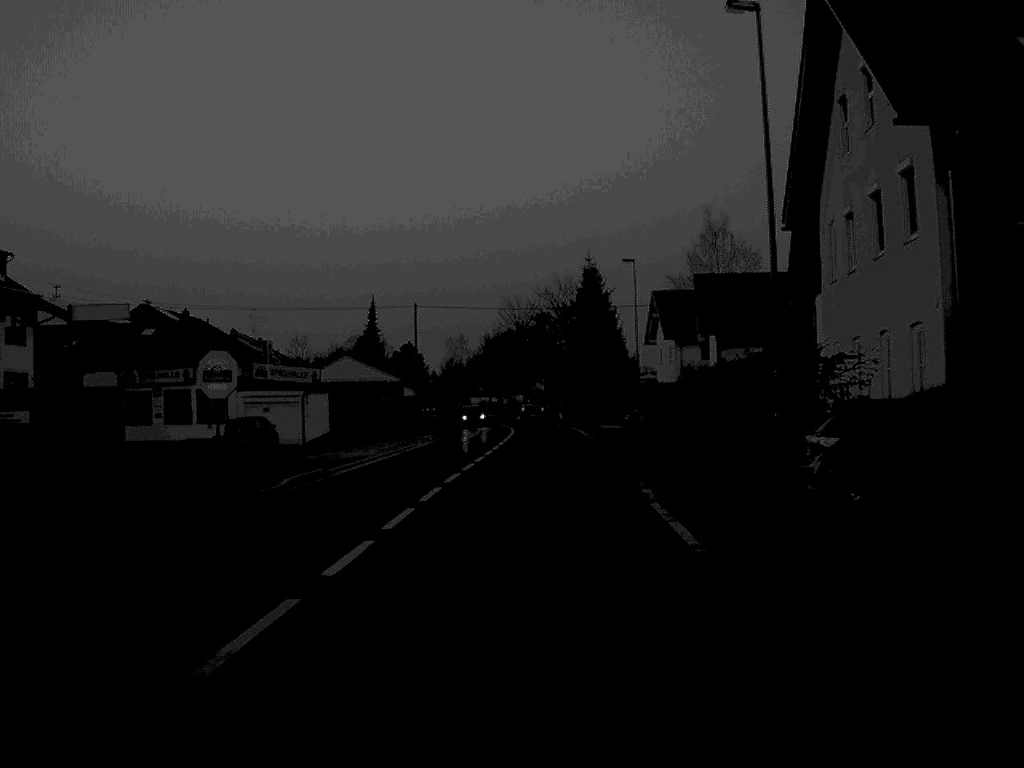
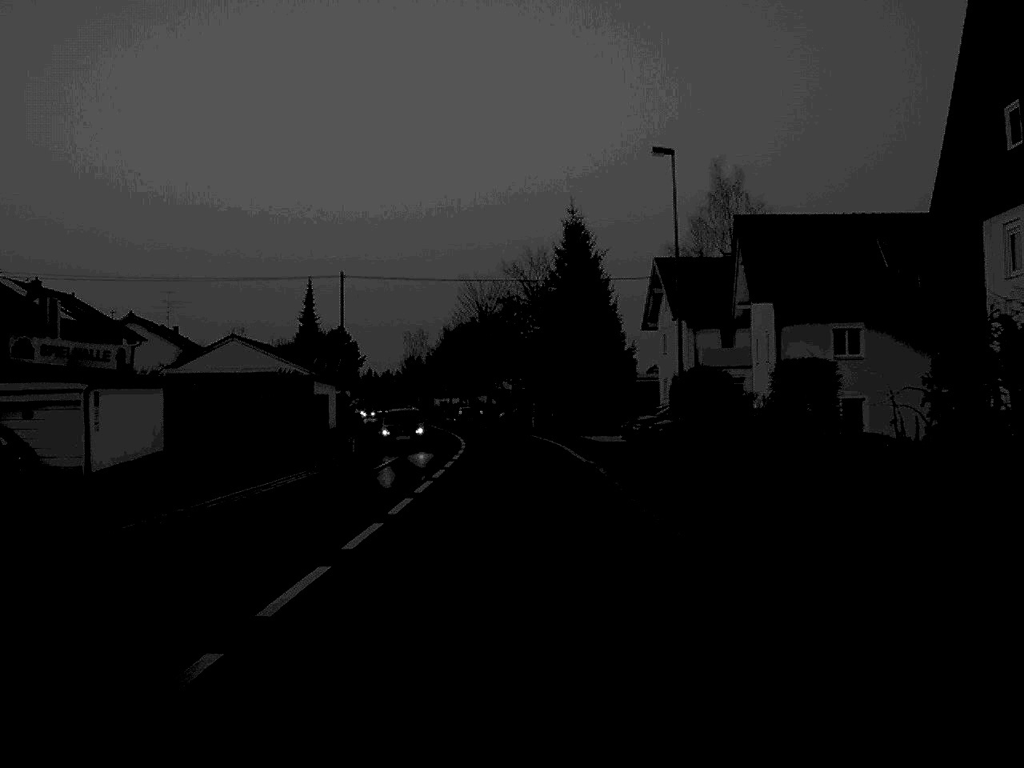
(+0.3, +24.4) m; +1°
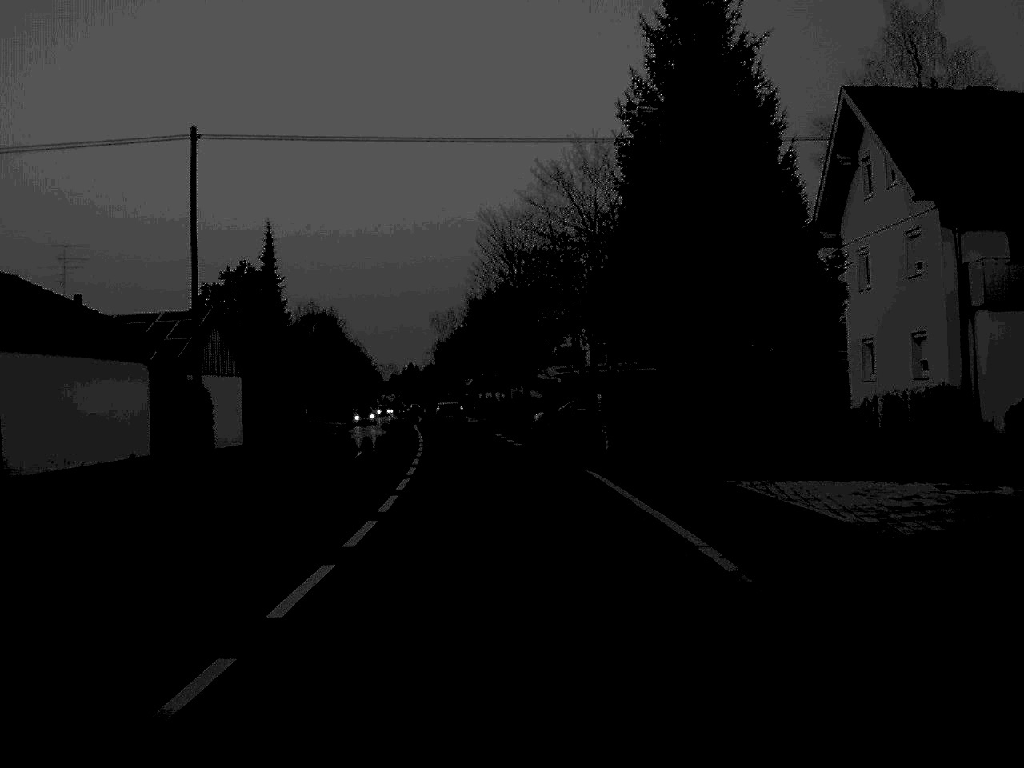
(-0.2, +40.3) m; -2°
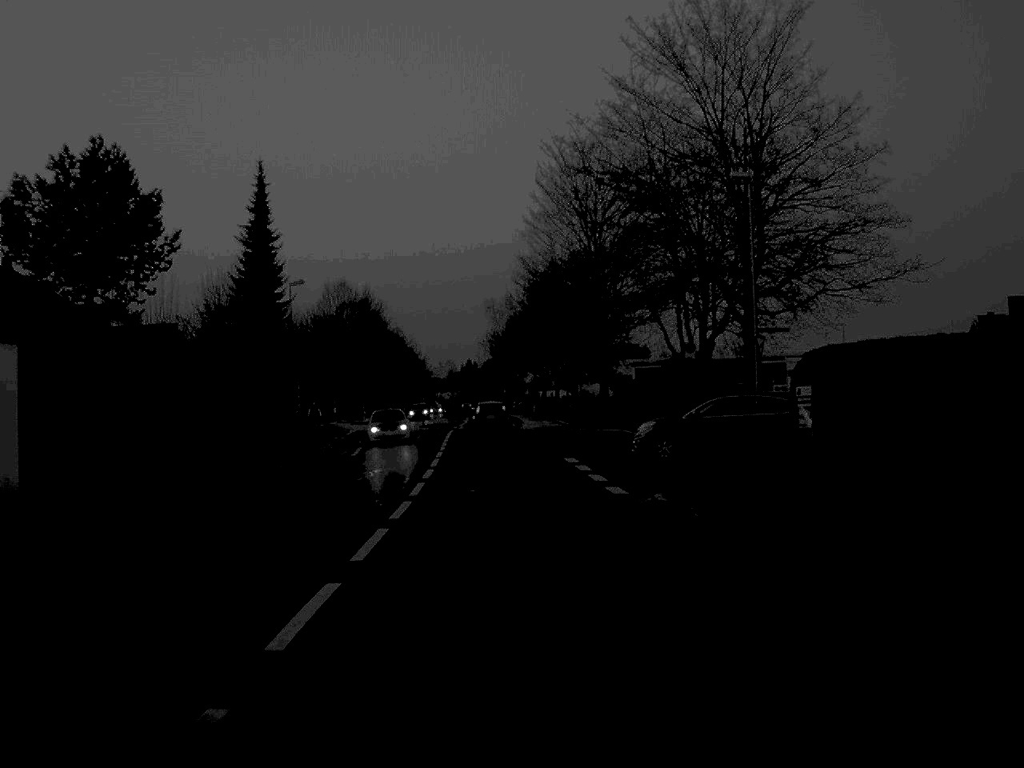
(-0.7, +23.8) m; -3°
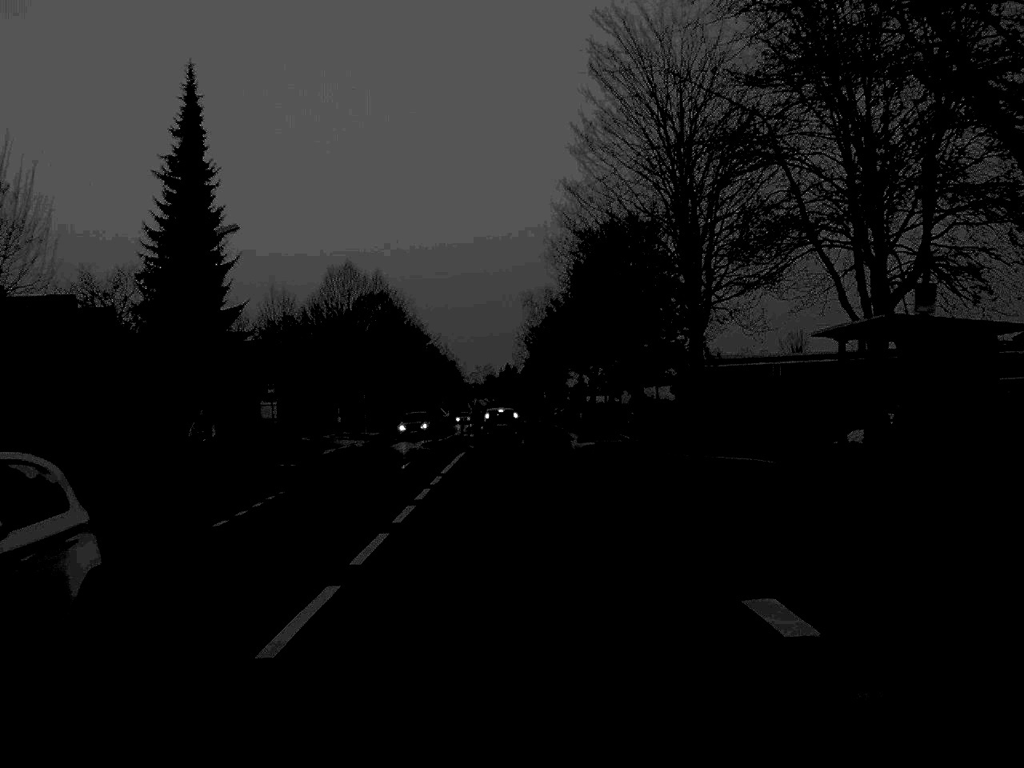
(-0.3, +22.5) m; -2°
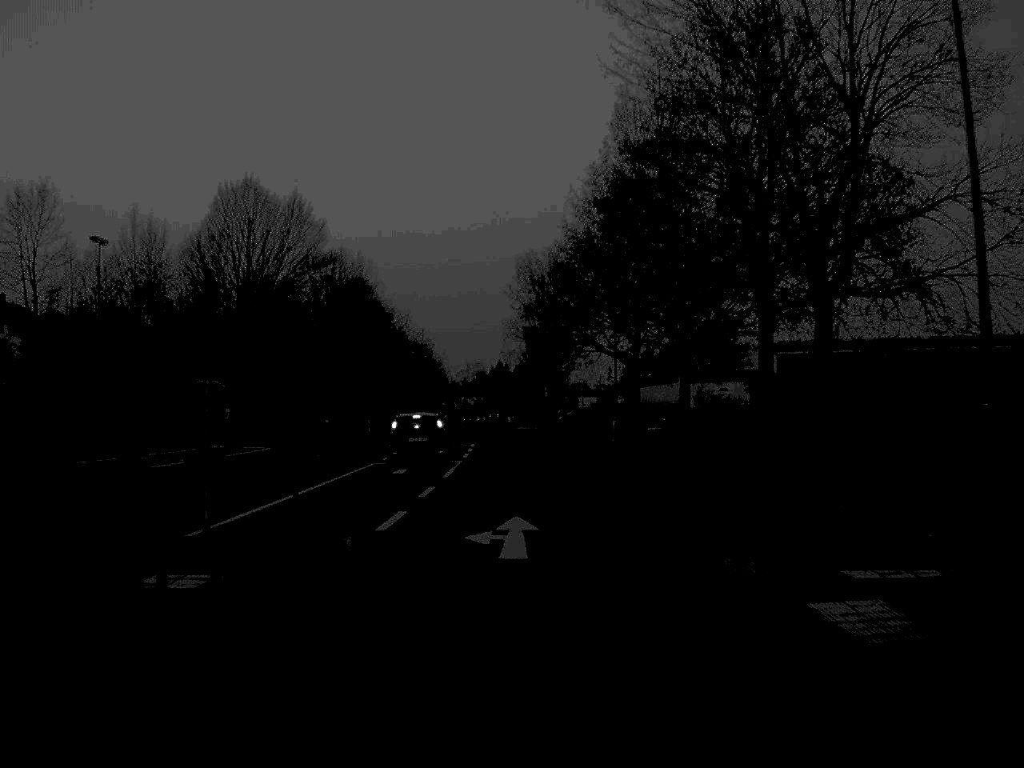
(-0.1, +39.5) m; 0°
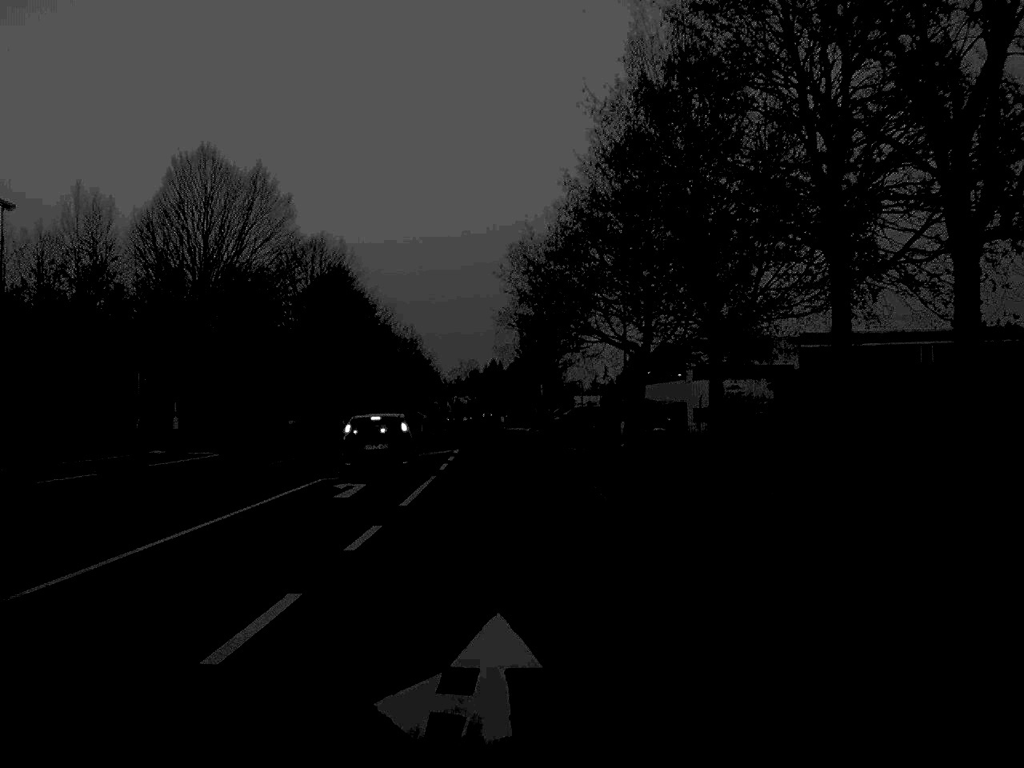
(0.0, +8.5) m; 0°
